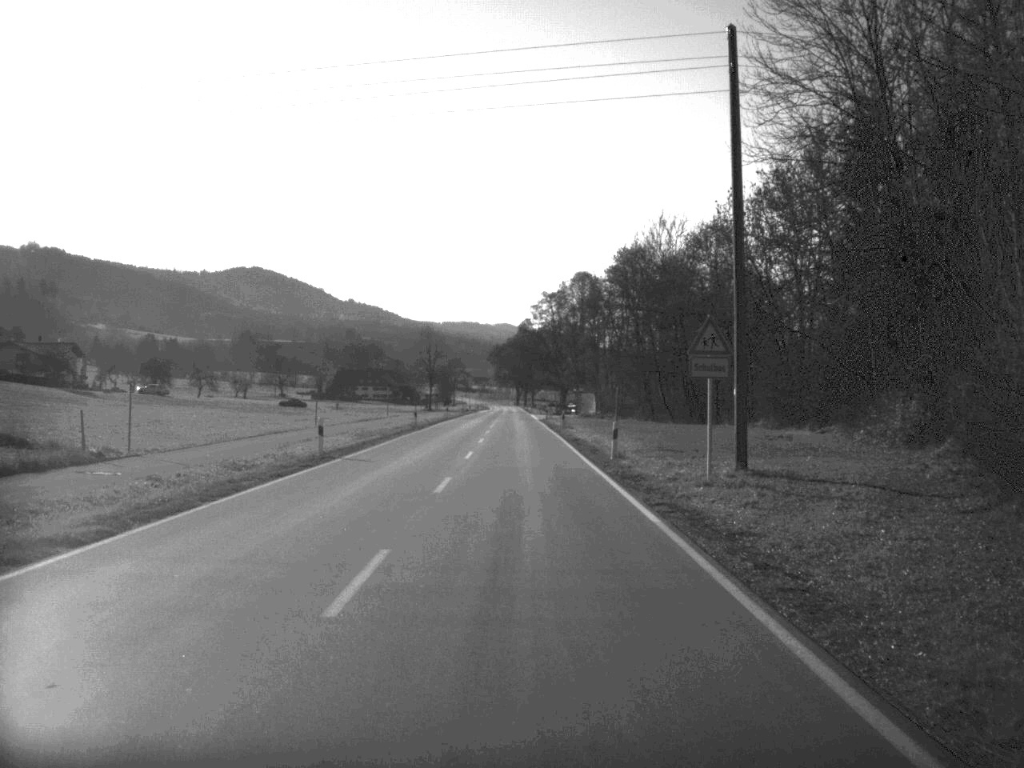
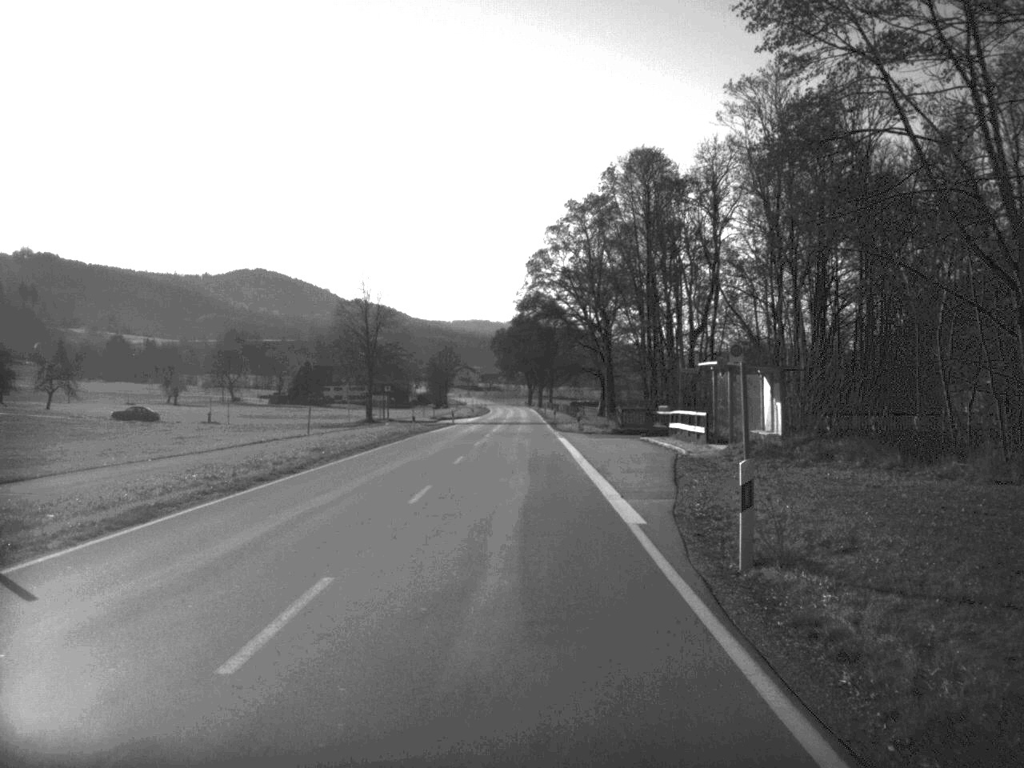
(-0.4, +85.6) m; -1°
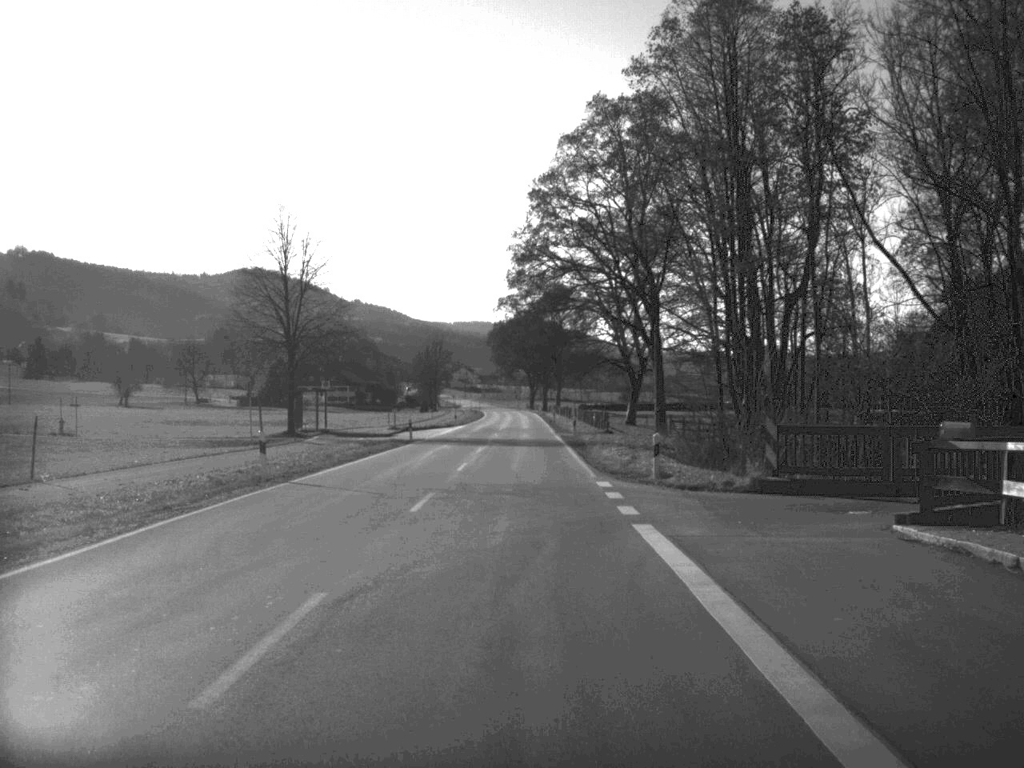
(-0.1, +36.7) m; 0°
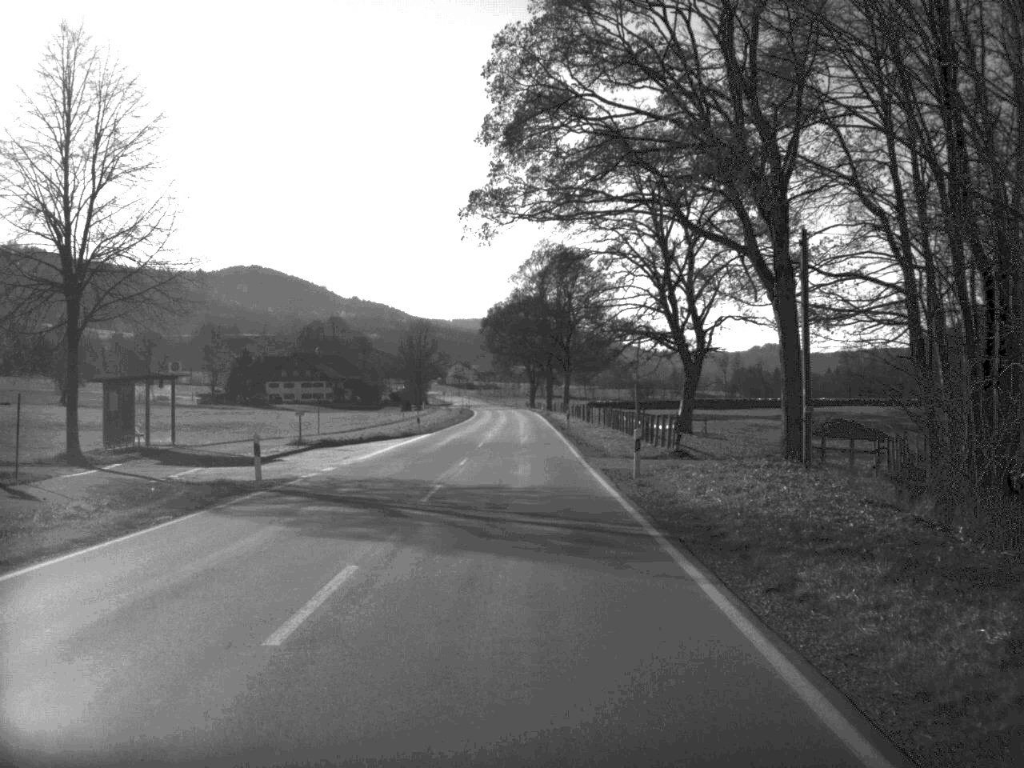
(0.0, +34.2) m; 0°
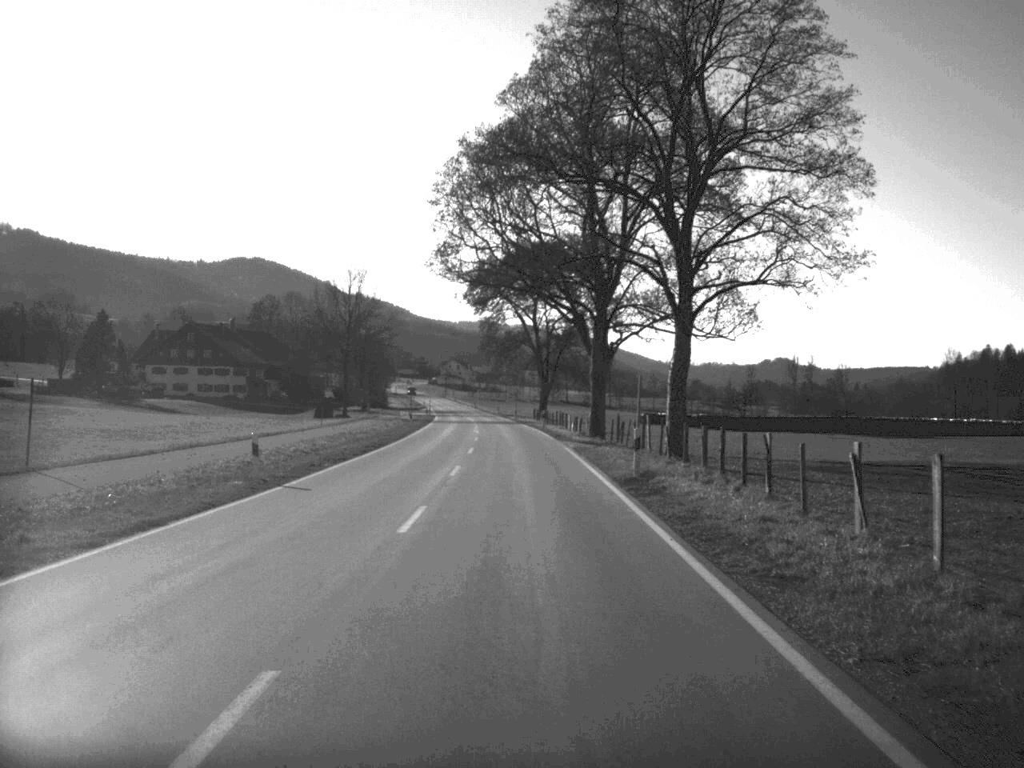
(-0.3, +88.3) m; 0°
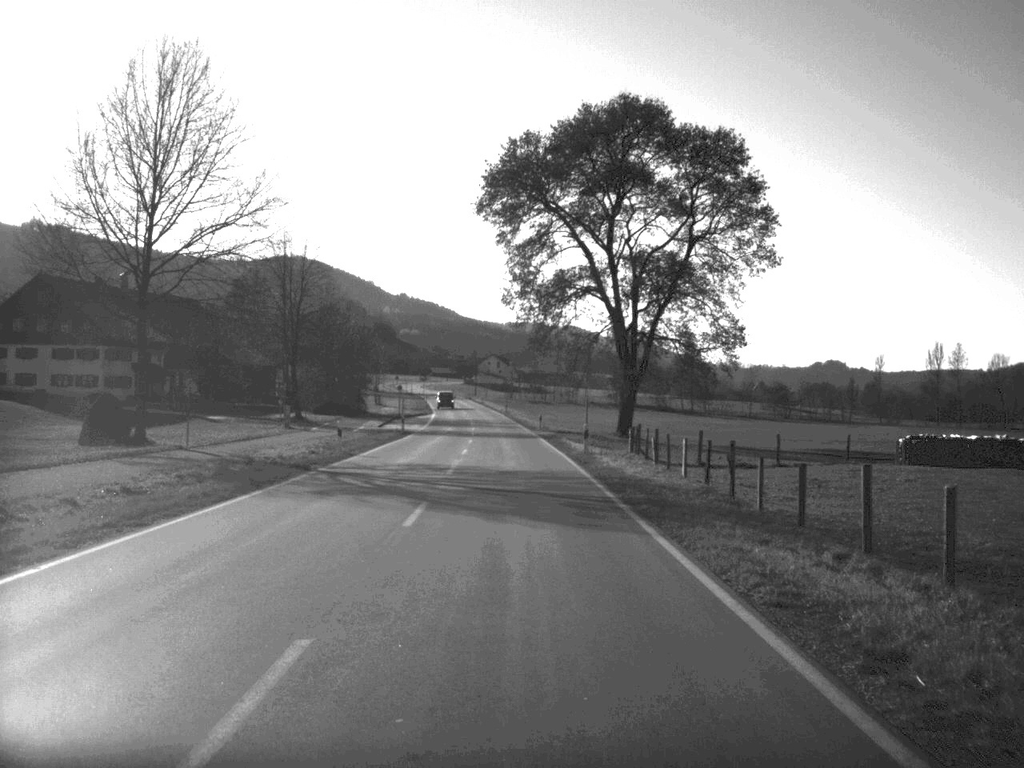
(-1.3, +70.7) m; -2°
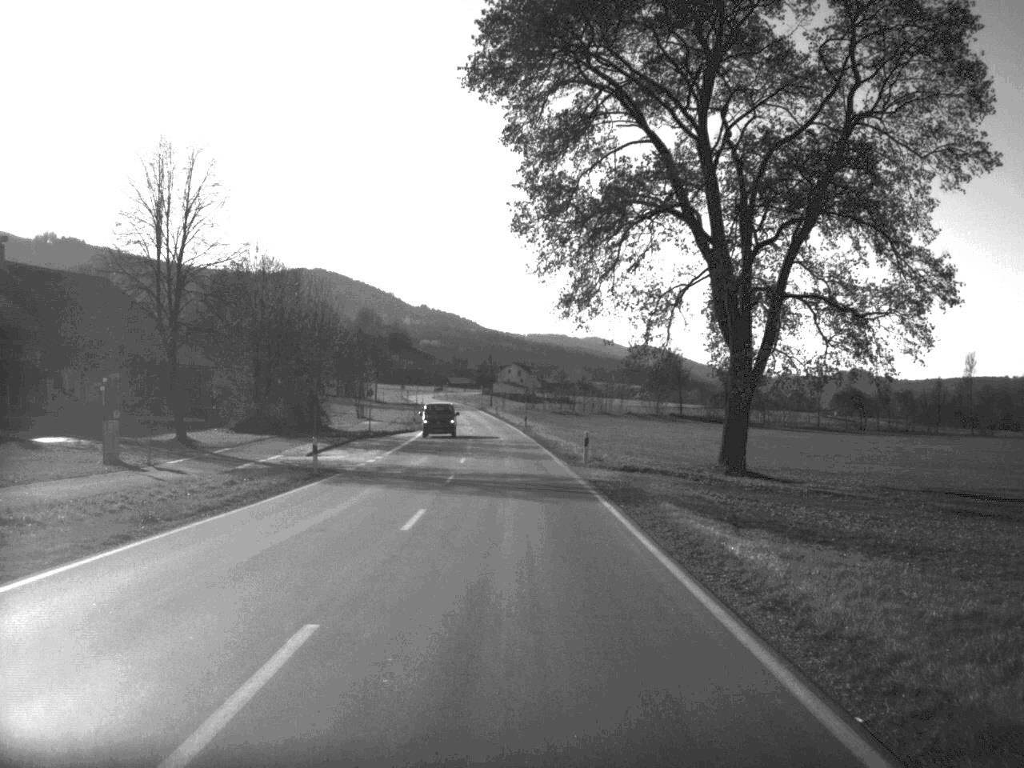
(-0.3, +35.1) m; -1°
